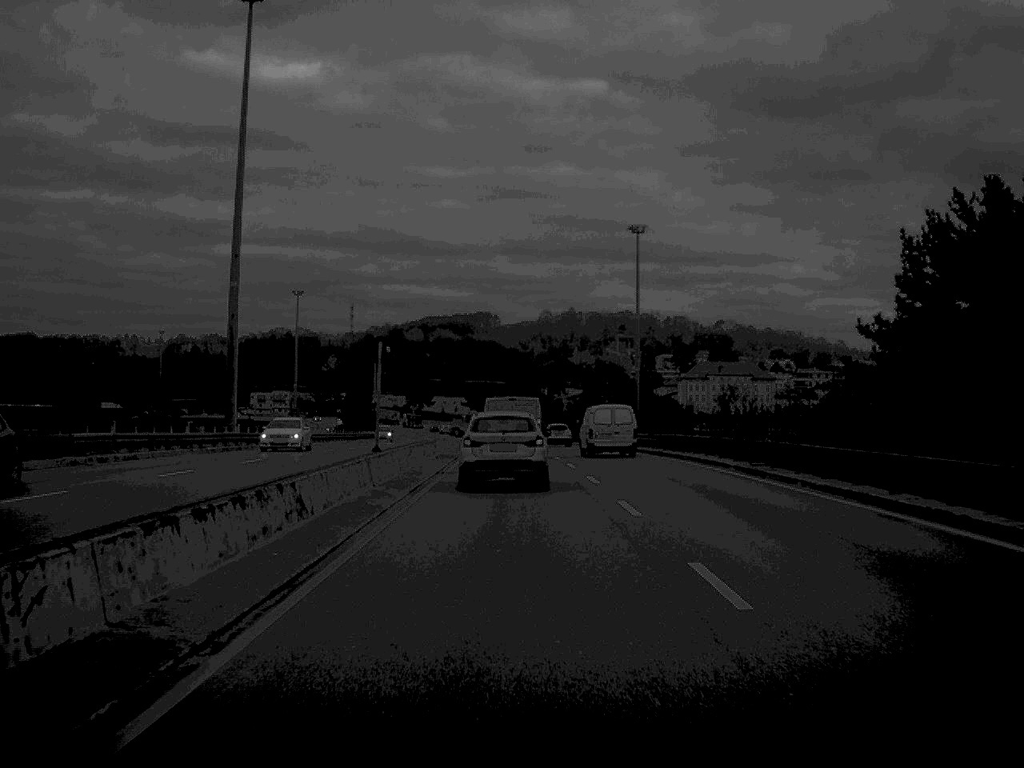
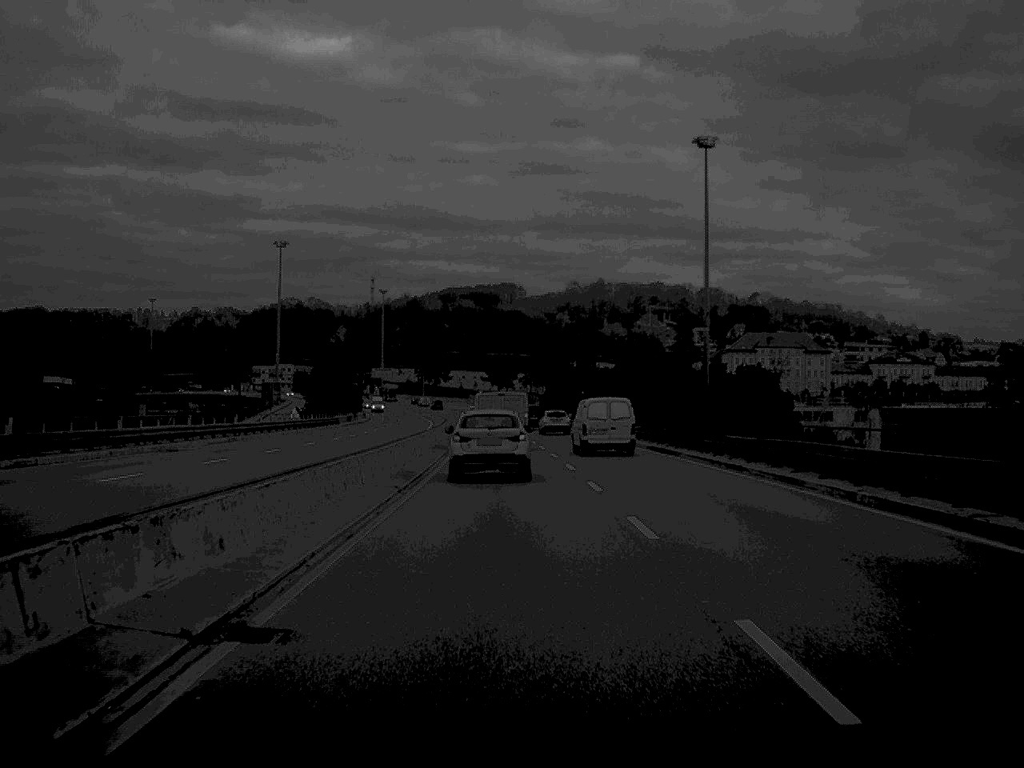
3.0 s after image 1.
(-0.5, +47.9) m; -1°
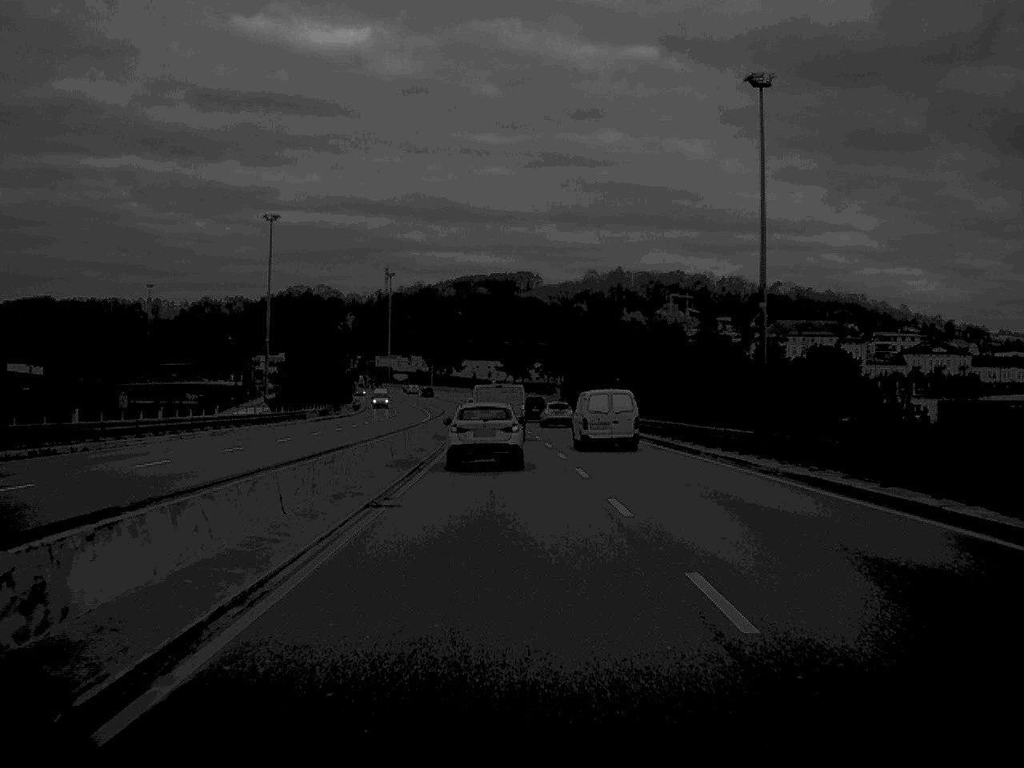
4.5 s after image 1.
(-0.2, +24.2) m; -1°
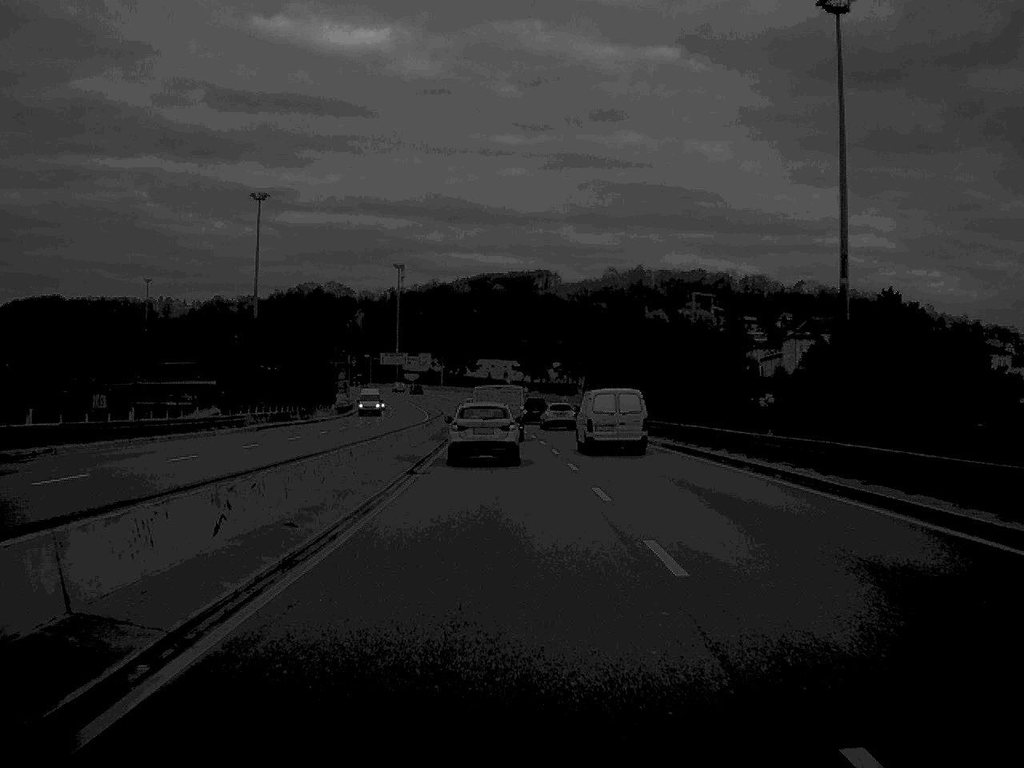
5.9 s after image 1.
(-0.2, +23.7) m; -1°
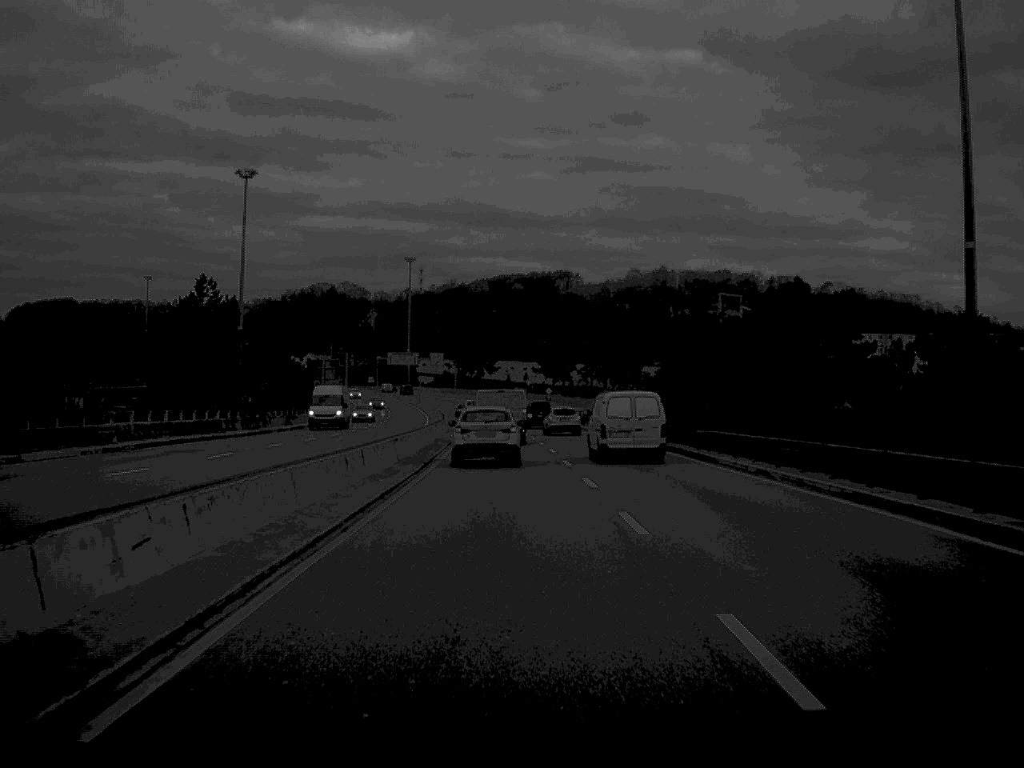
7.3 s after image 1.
(-0.2, +23.0) m; -1°
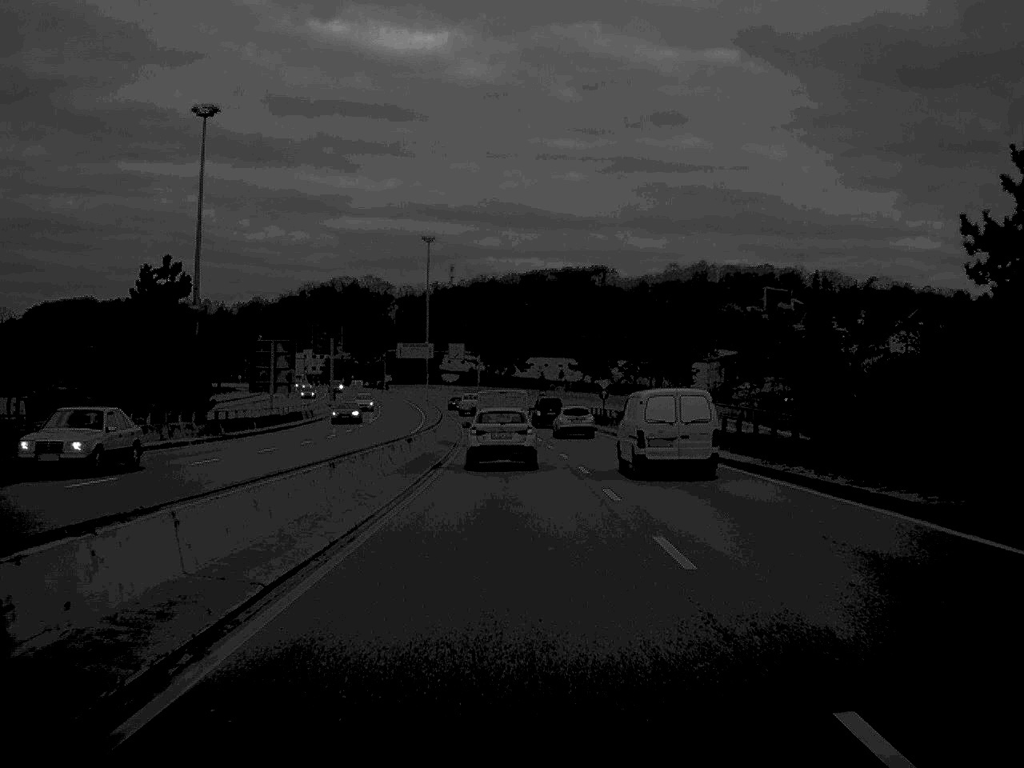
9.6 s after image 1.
(-0.5, +38.4) m; -2°
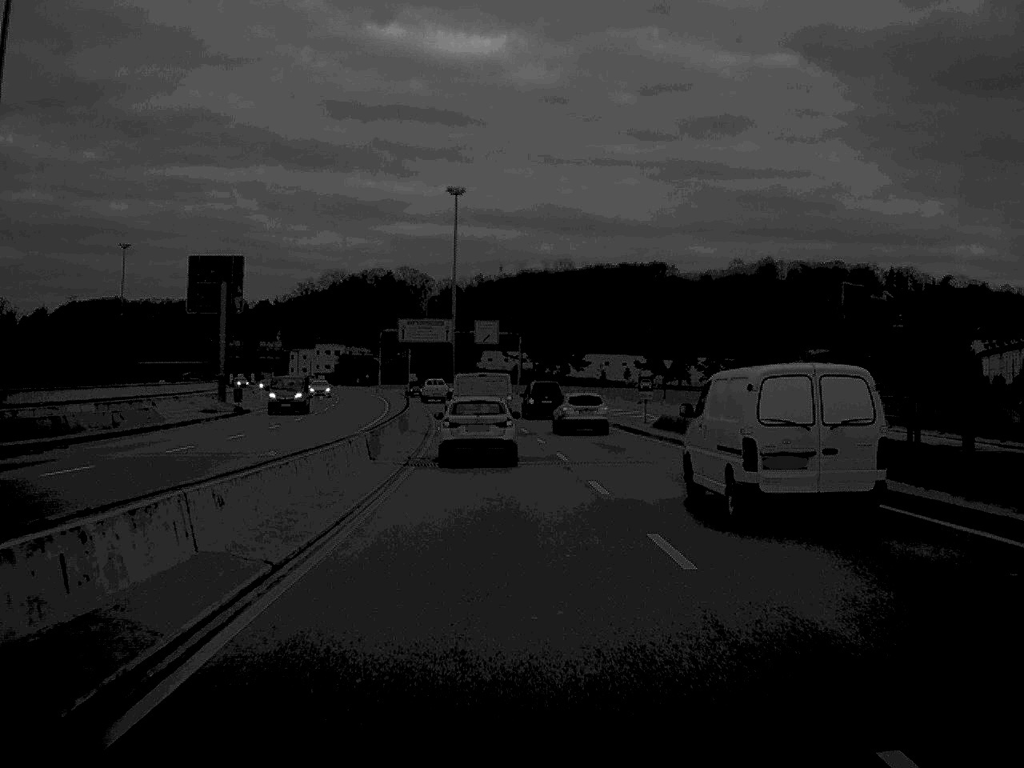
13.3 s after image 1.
(-1.2, +63.1) m; -2°
